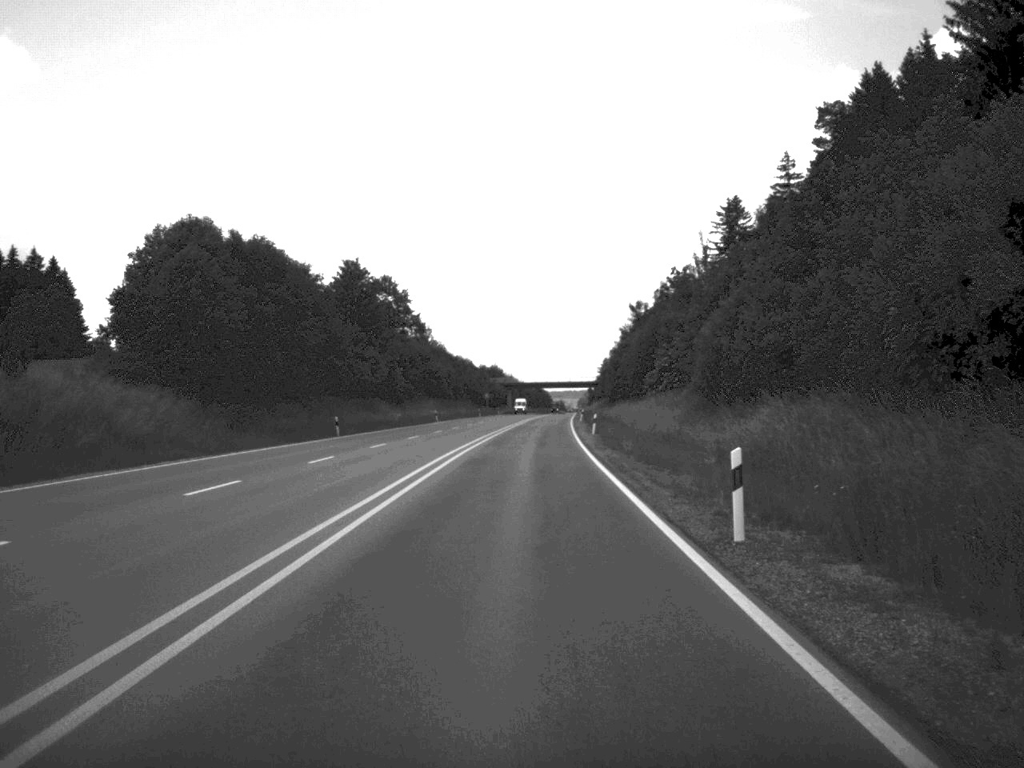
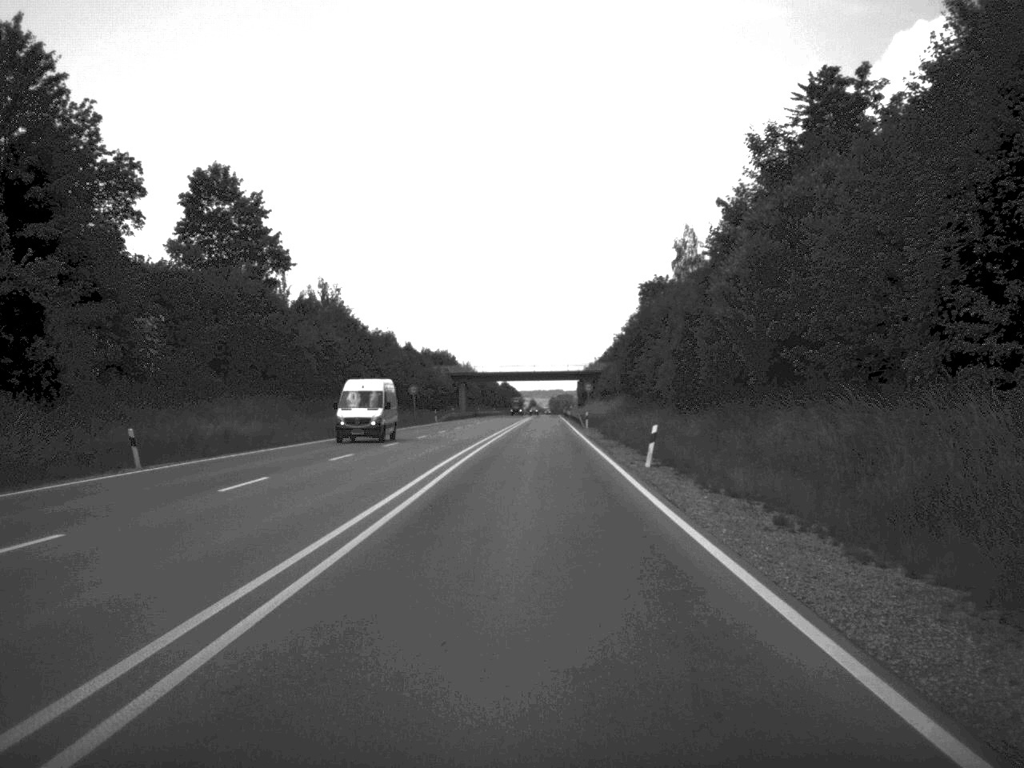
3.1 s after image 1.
(+0.9, +81.8) m; +1°
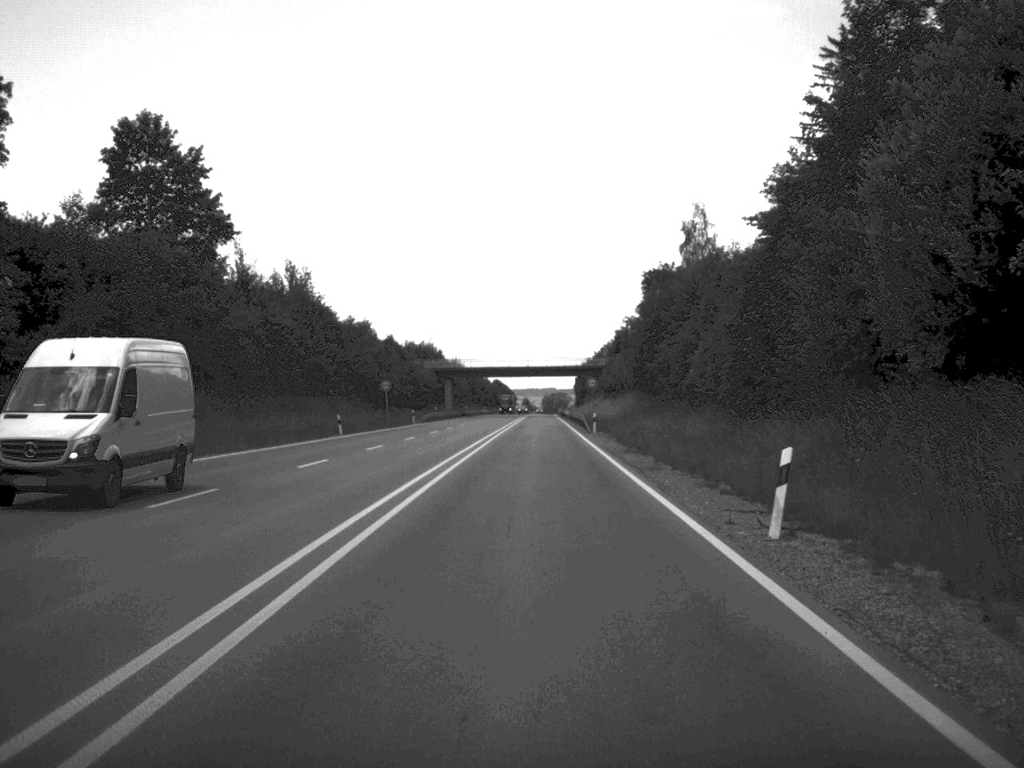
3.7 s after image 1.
(0.0, +16.5) m; 0°
